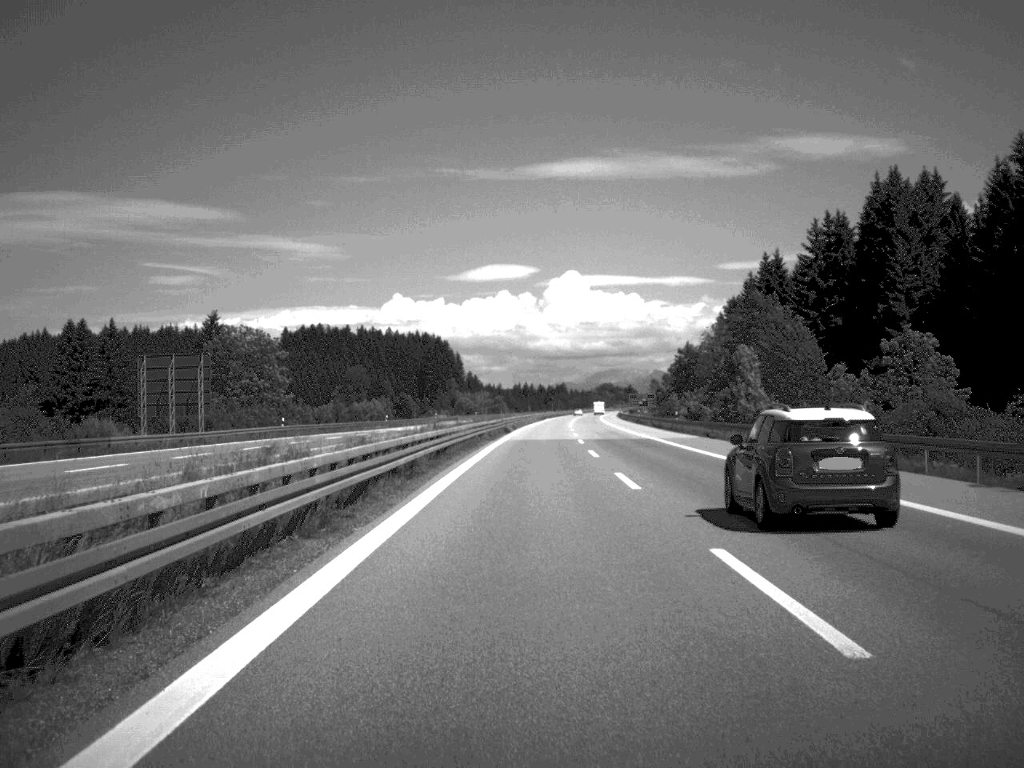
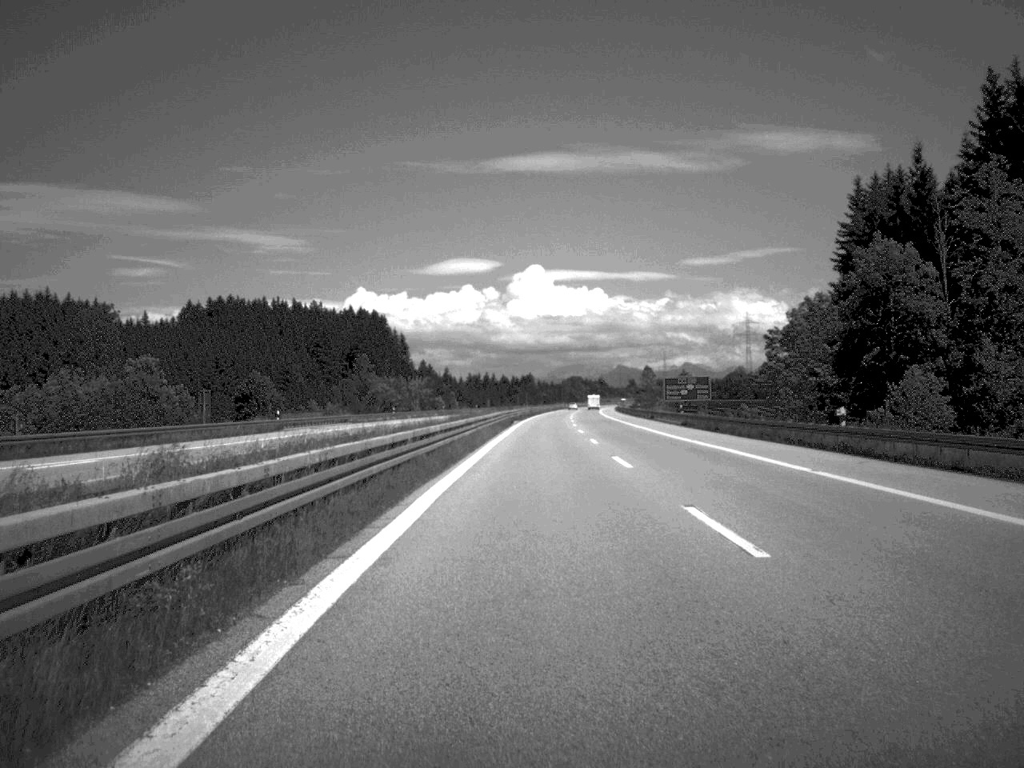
(+1.1, +97.9) m; +1°
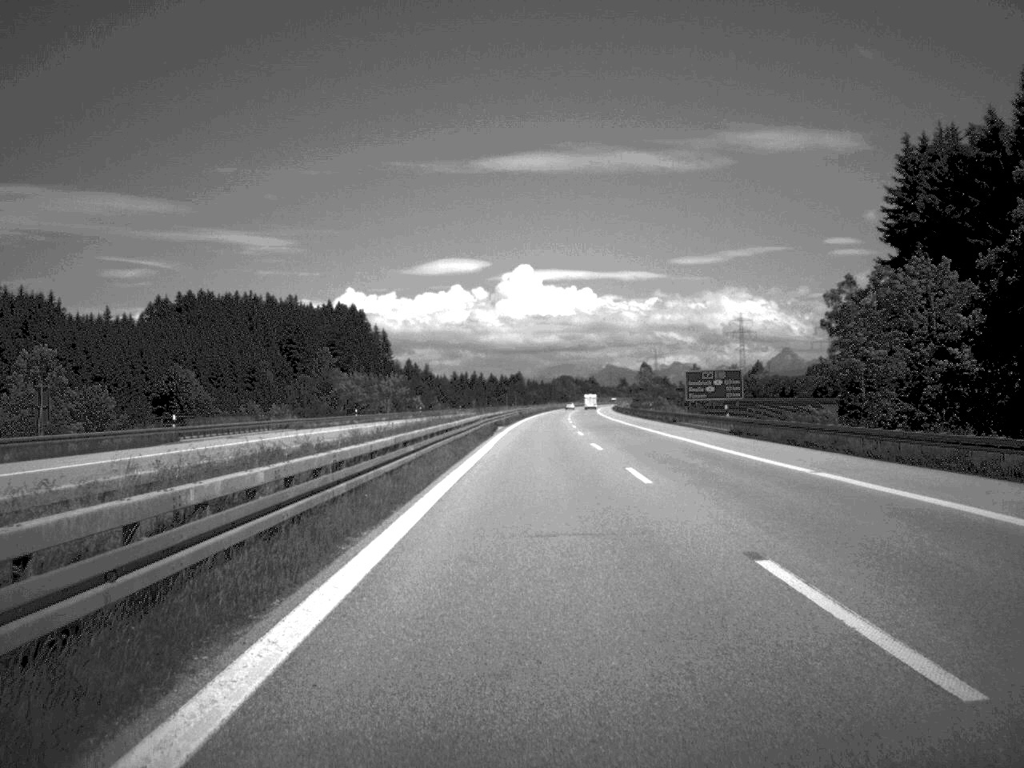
(+0.1, +23.4) m; 0°
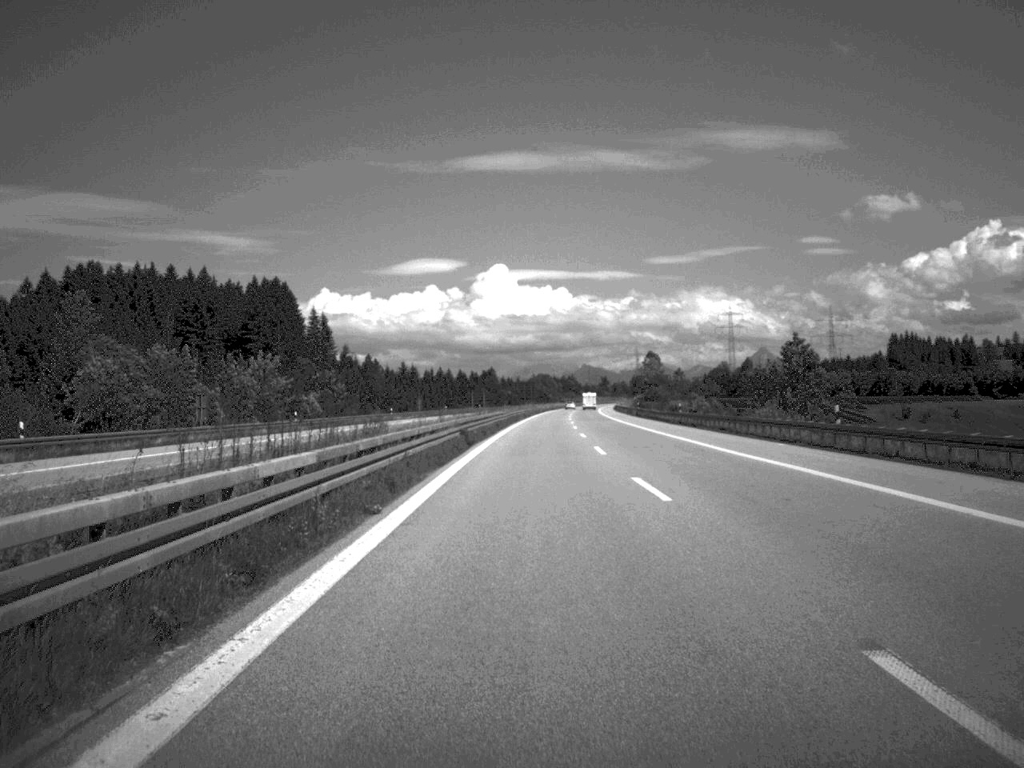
(+0.8, +75.6) m; +1°
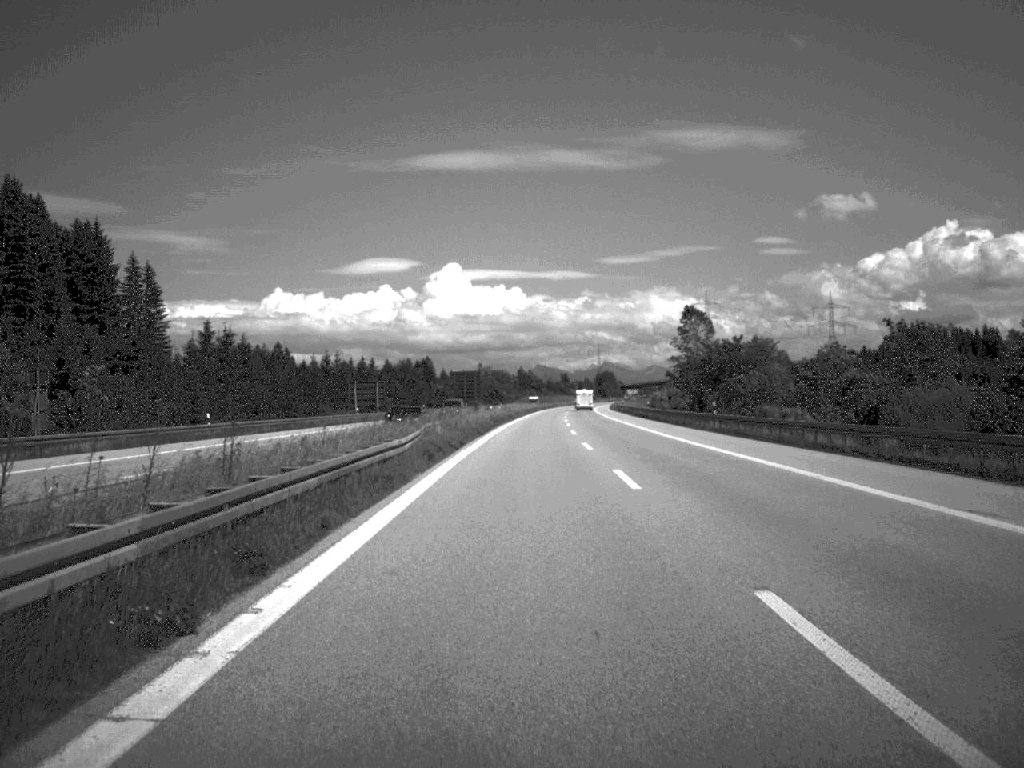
(+2.1, +121.9) m; +2°
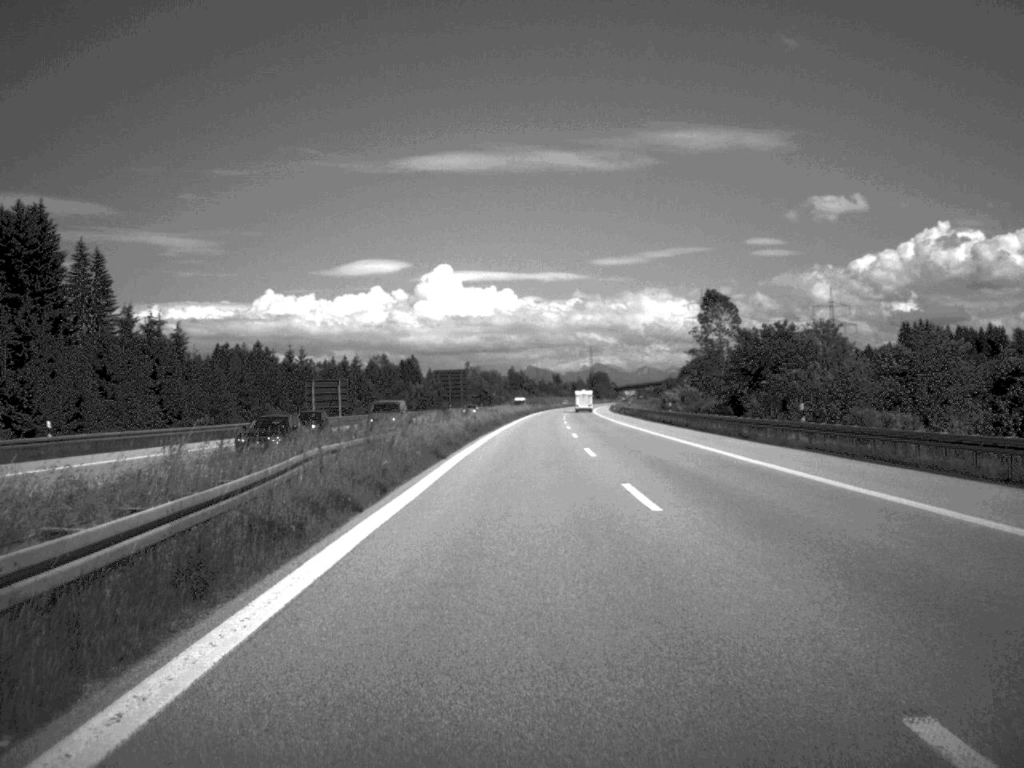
(+0.1, +21.8) m; 0°
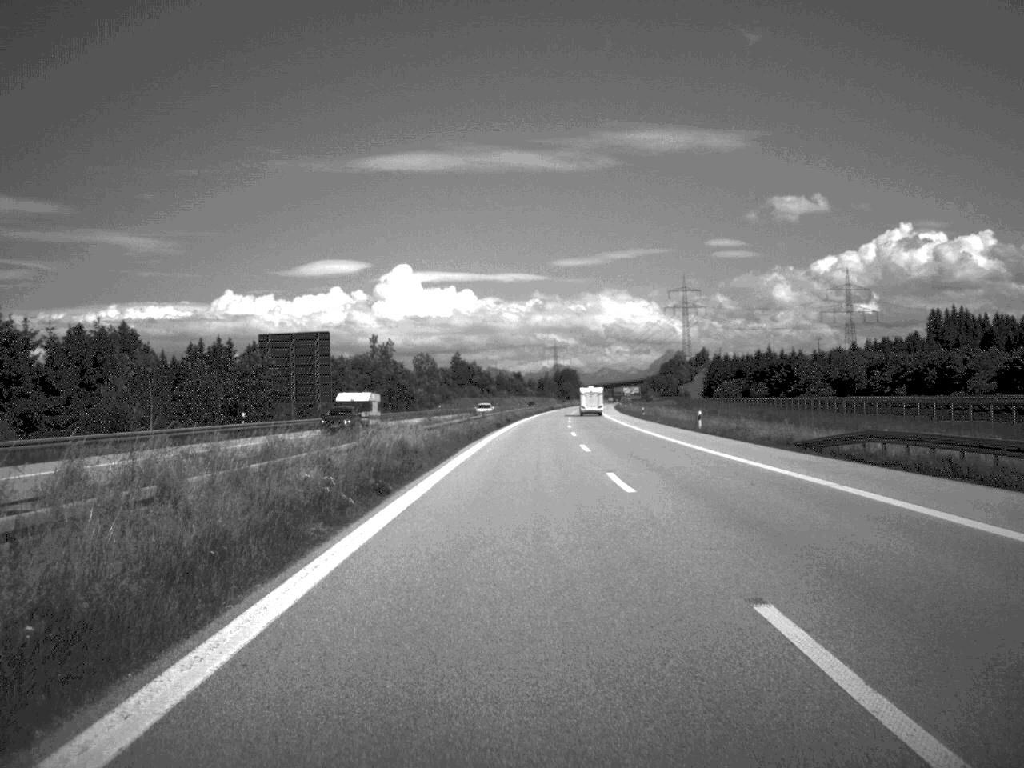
(+1.7, +120.6) m; +2°
